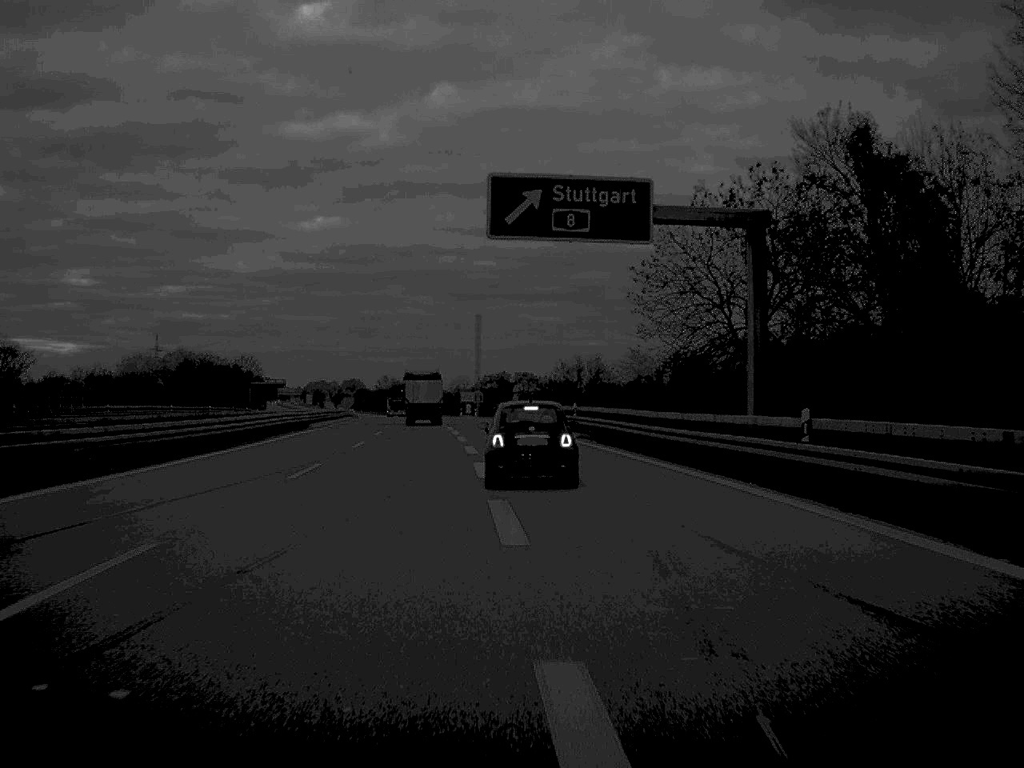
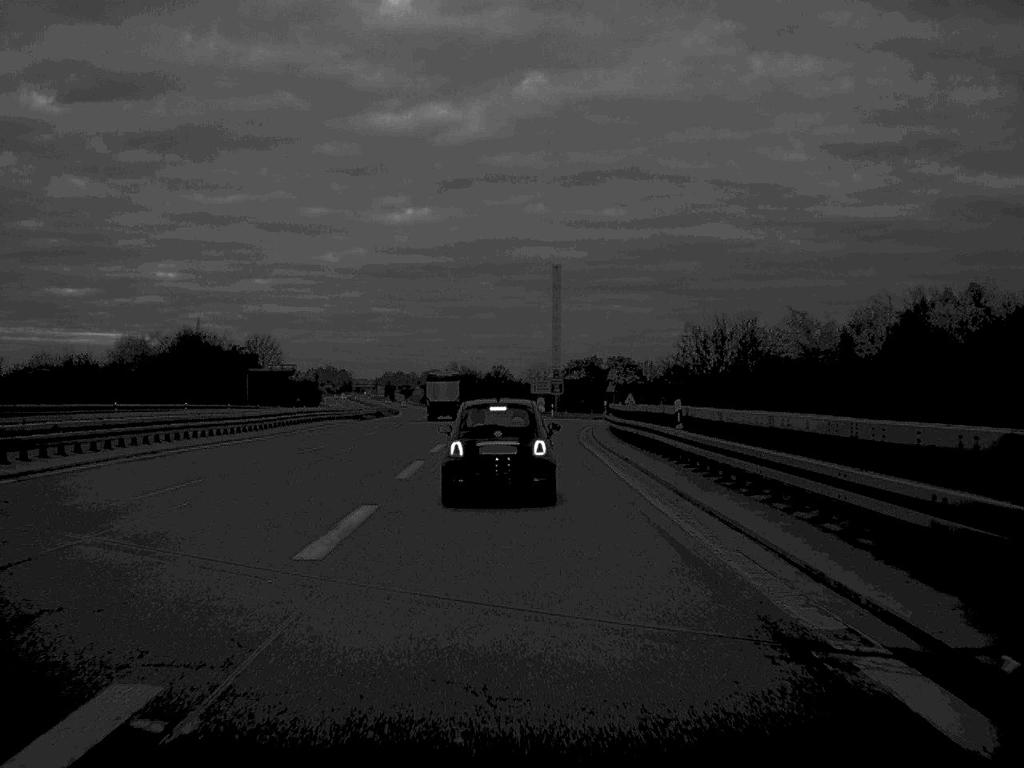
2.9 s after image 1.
(-1.3, +59.8) m; -4°
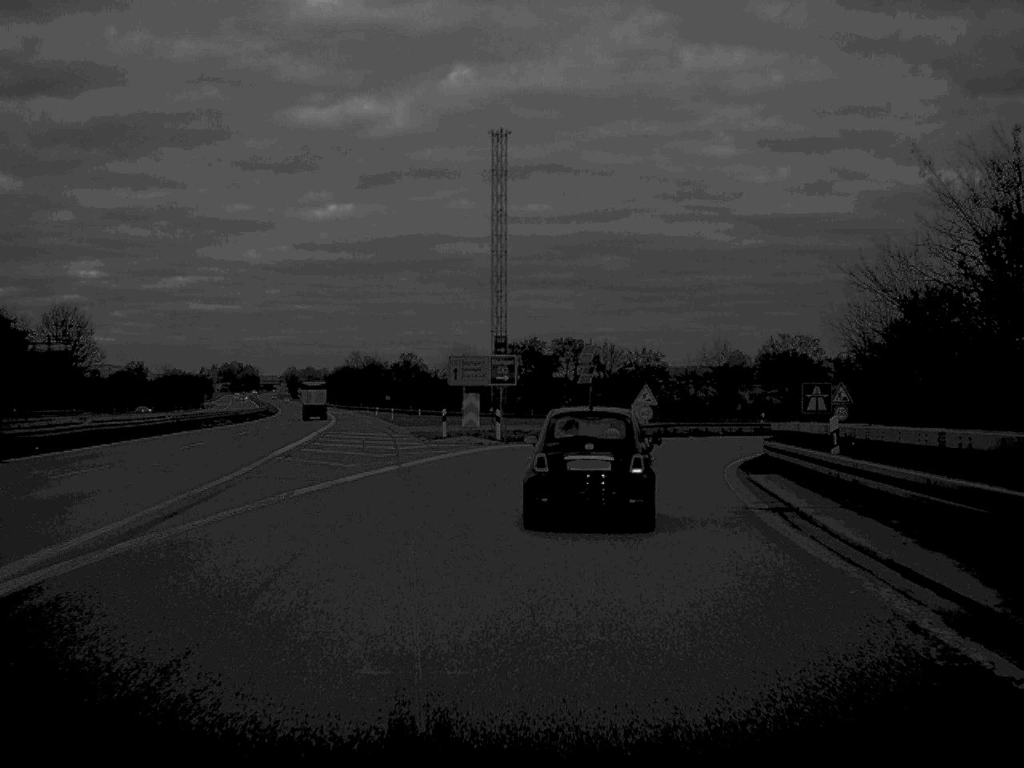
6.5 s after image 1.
(+0.4, +63.1) m; +4°
